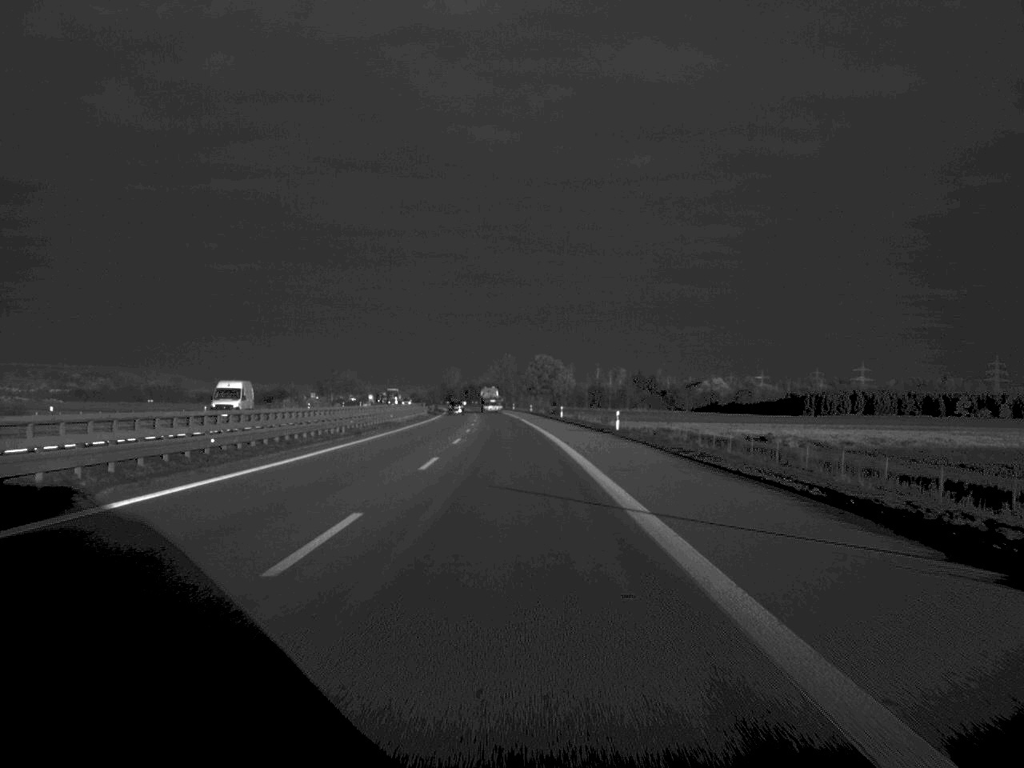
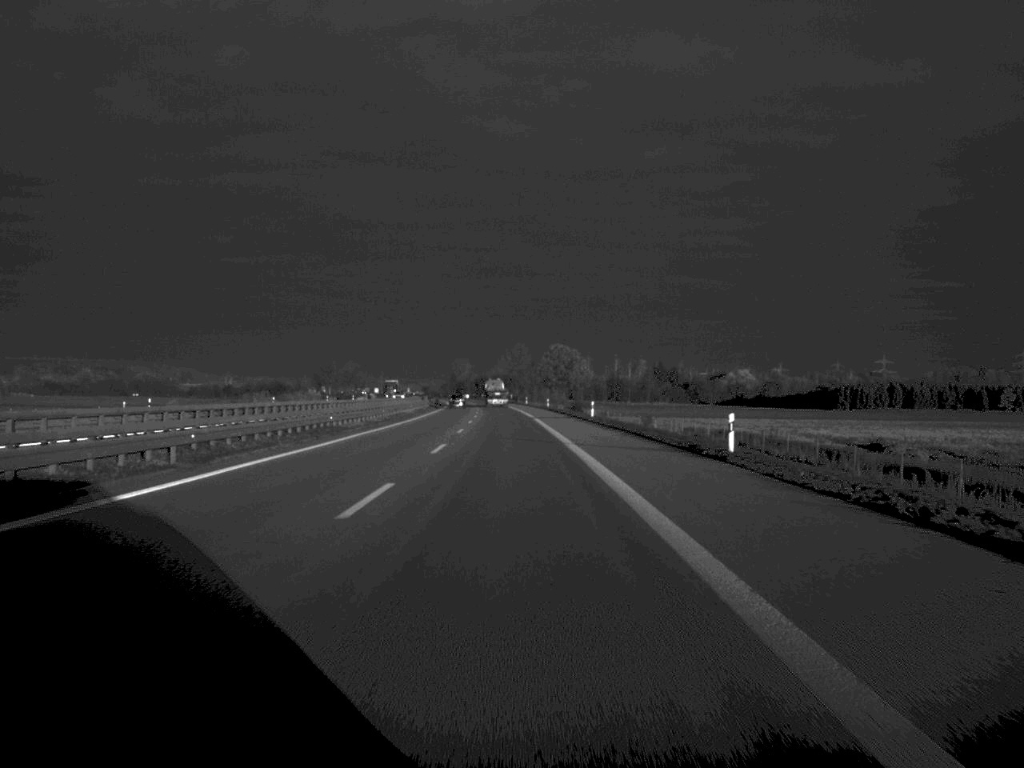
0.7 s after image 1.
(-0.2, +31.3) m; -1°
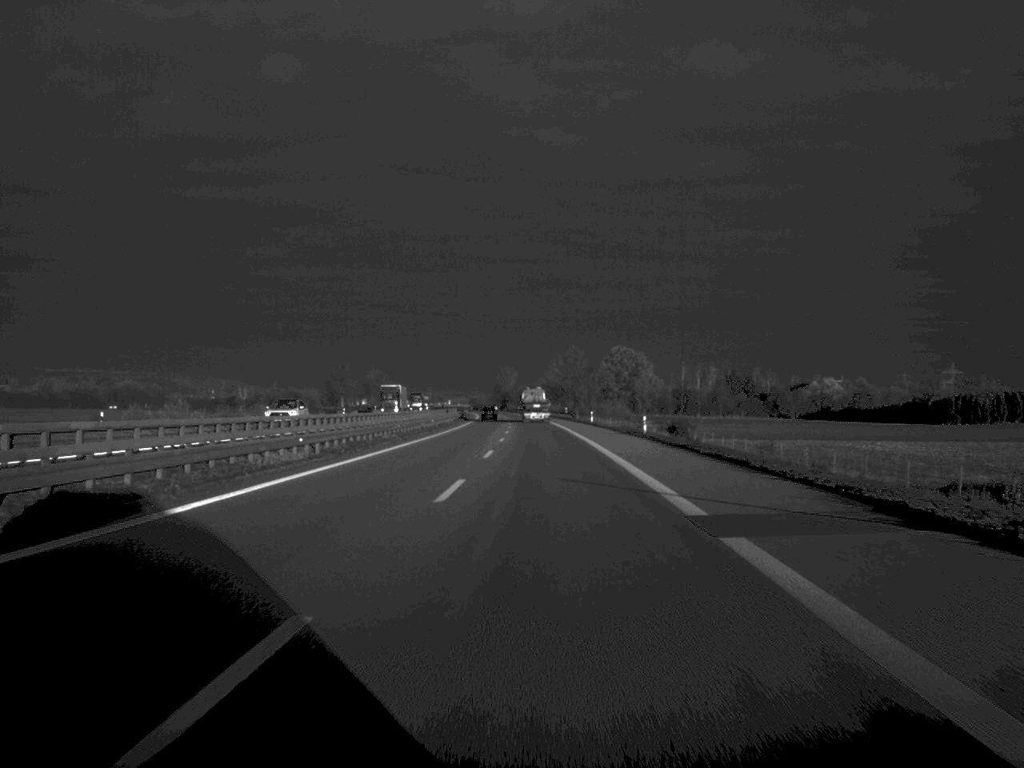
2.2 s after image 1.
(-1.3, +66.6) m; -2°
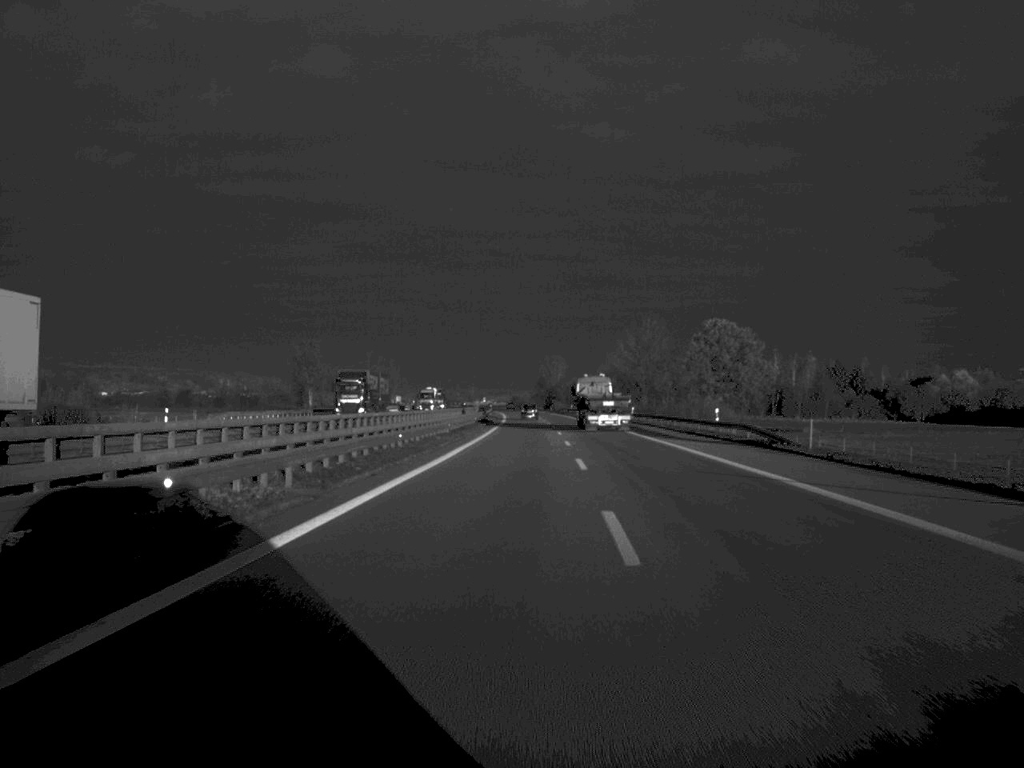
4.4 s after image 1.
(-2.1, +98.3) m; -2°
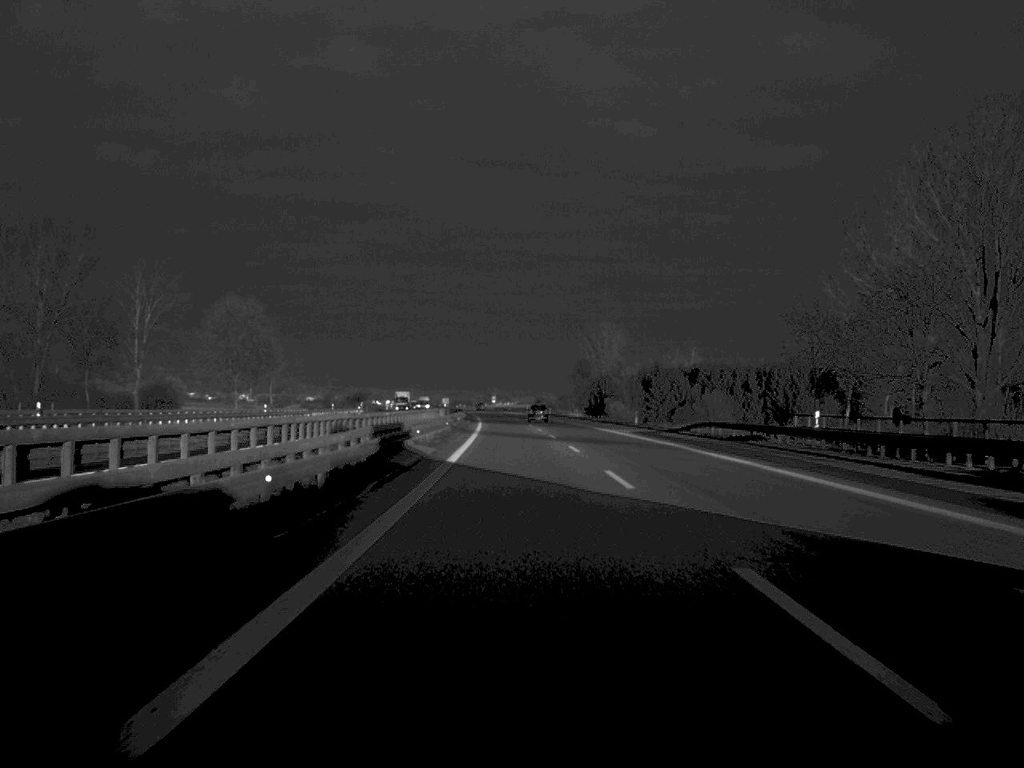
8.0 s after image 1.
(-1.1, +167.0) m; -1°
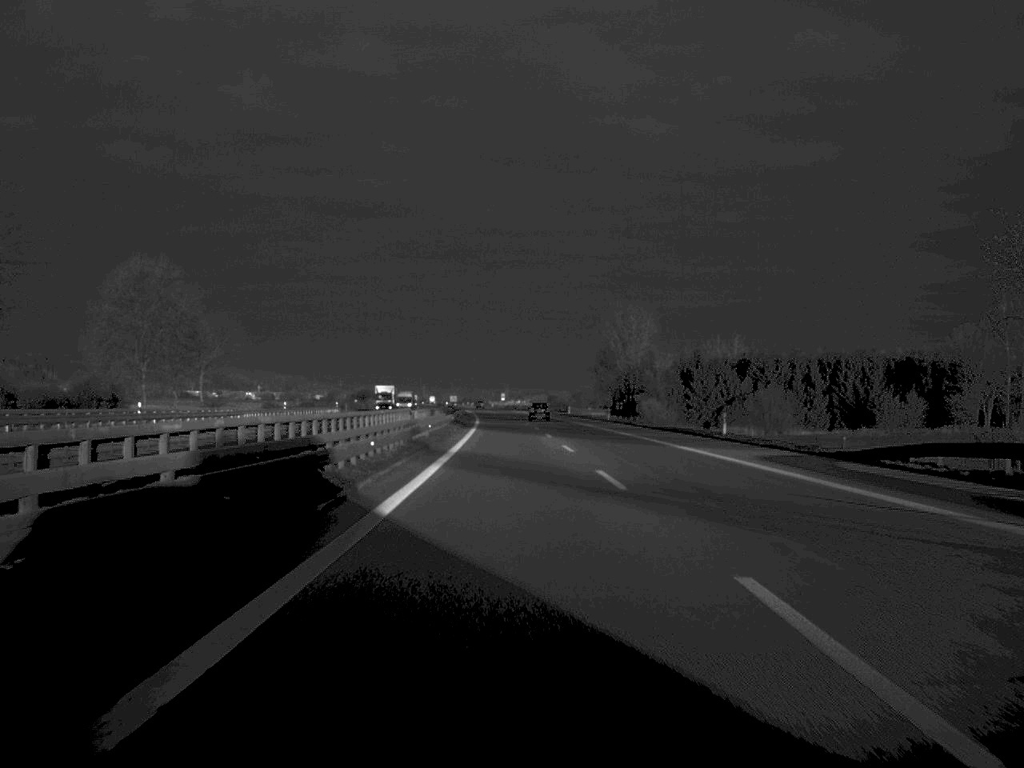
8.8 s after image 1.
(-0.2, +36.2) m; -1°
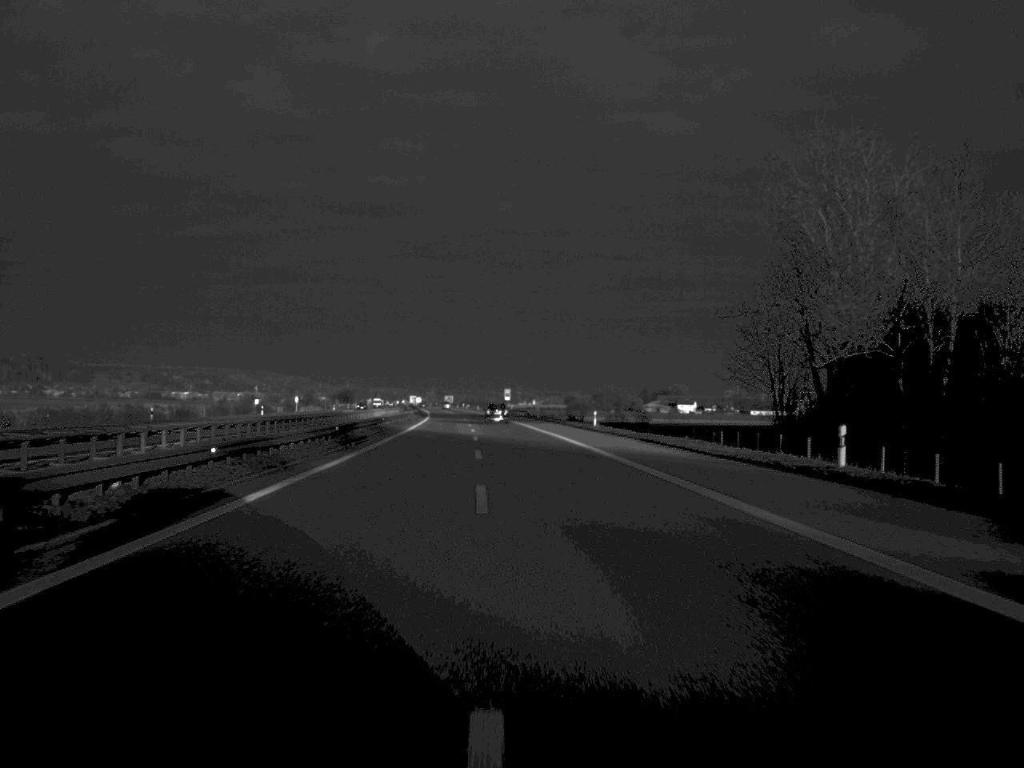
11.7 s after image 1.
(-1.0, +129.8) m; -1°
